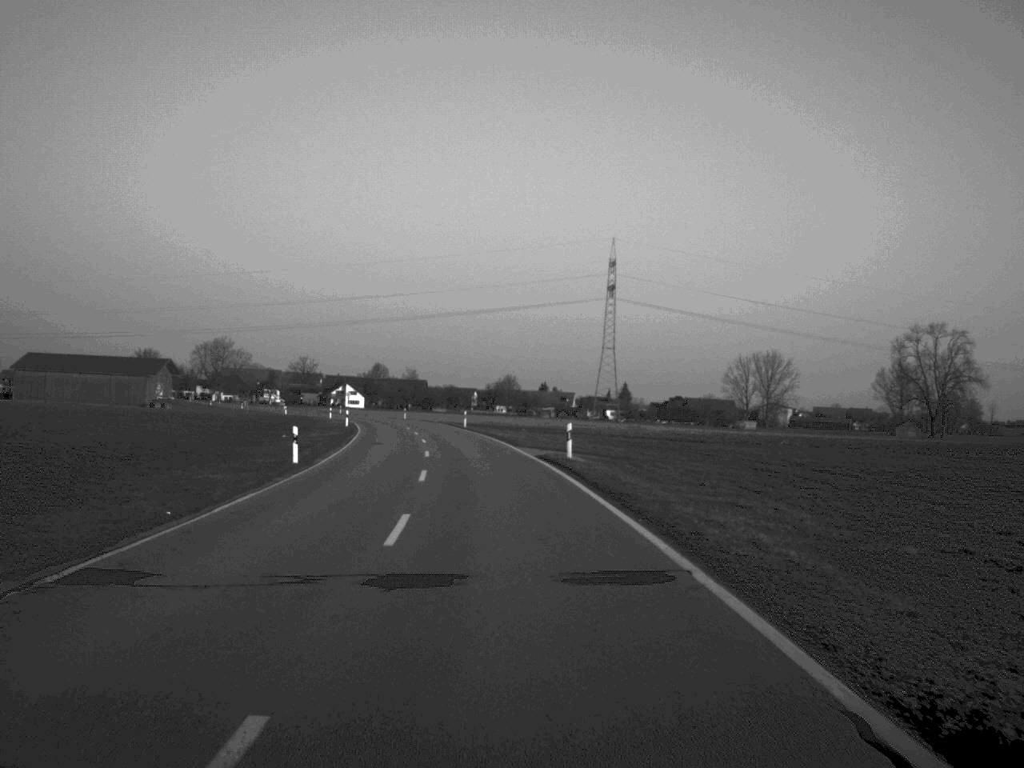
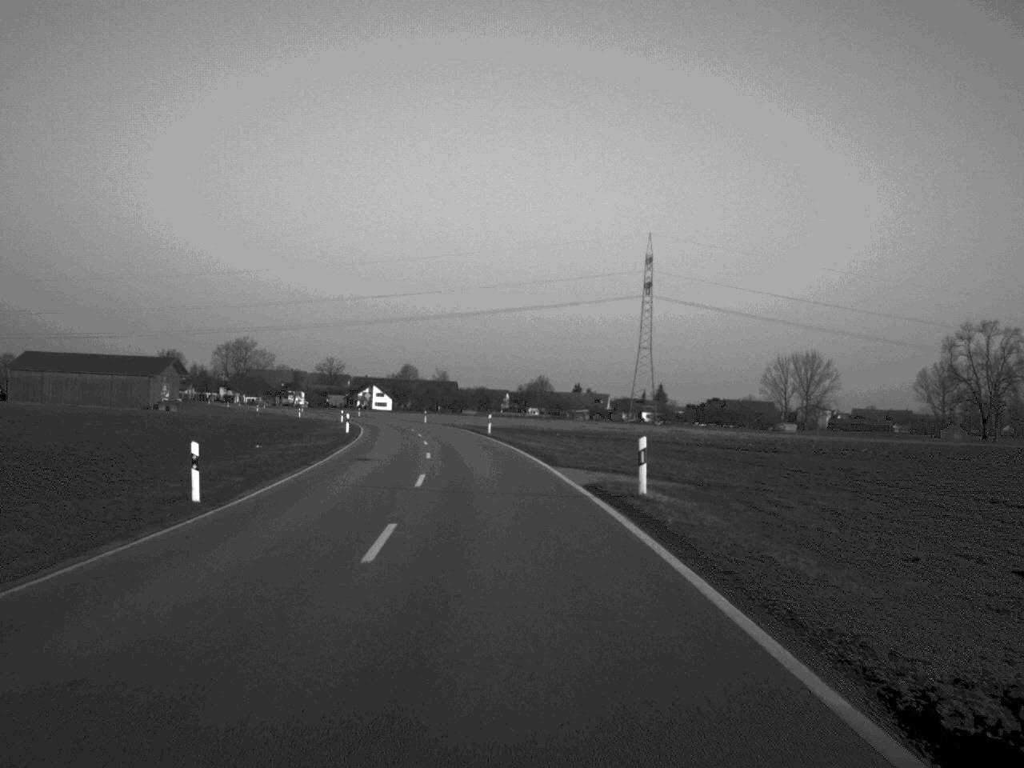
(-0.2, +13.2) m; -1°
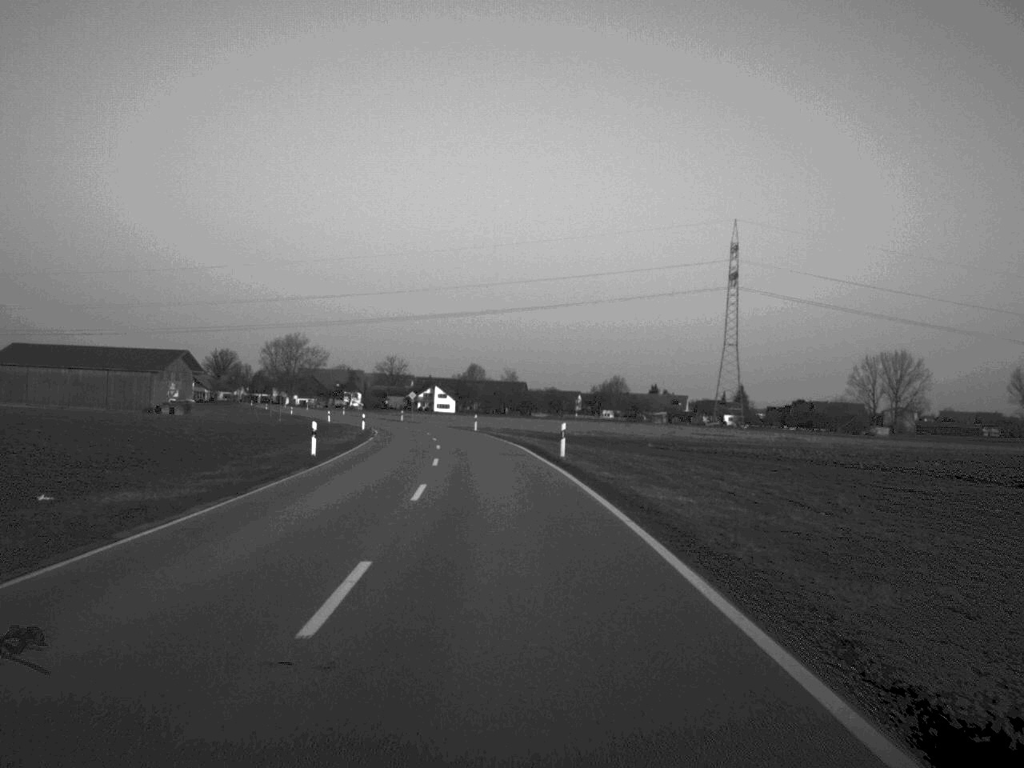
(-0.8, +28.2) m; -3°
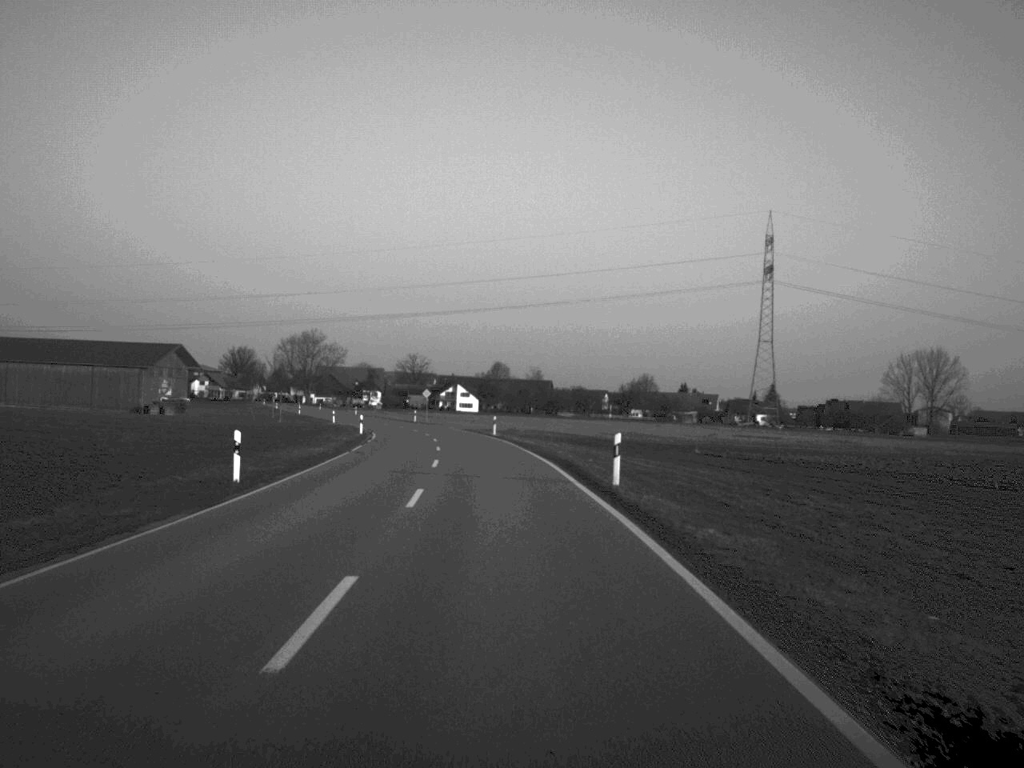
(-0.1, +13.0) m; -1°
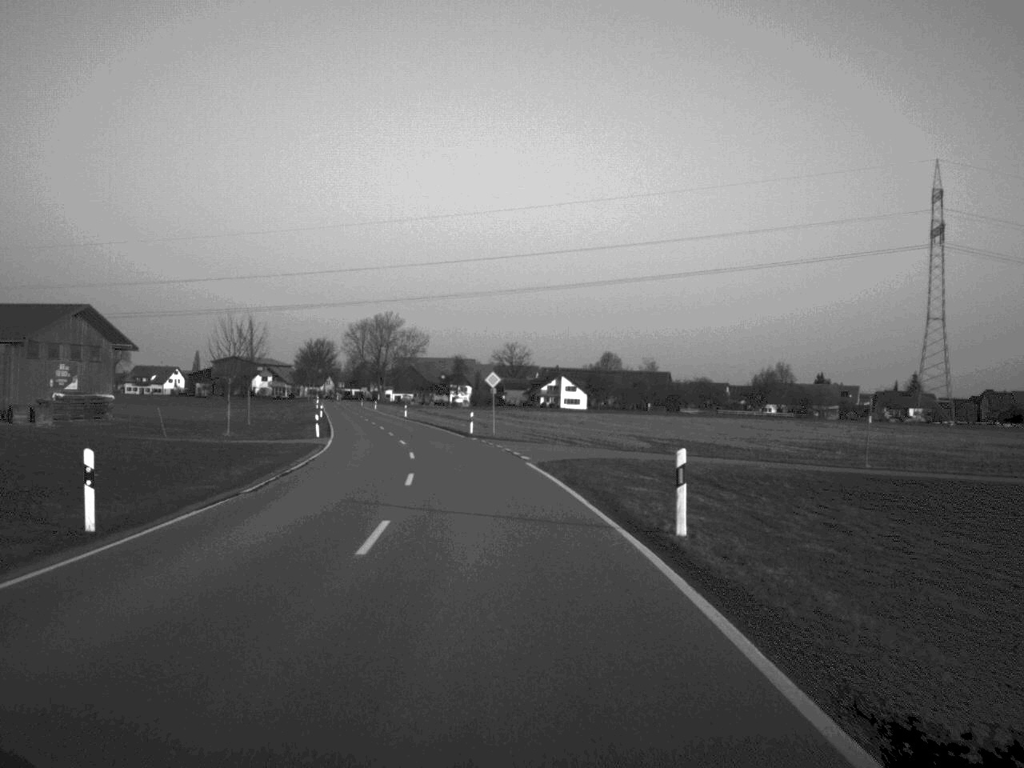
(-2.1, +54.0) m; -5°
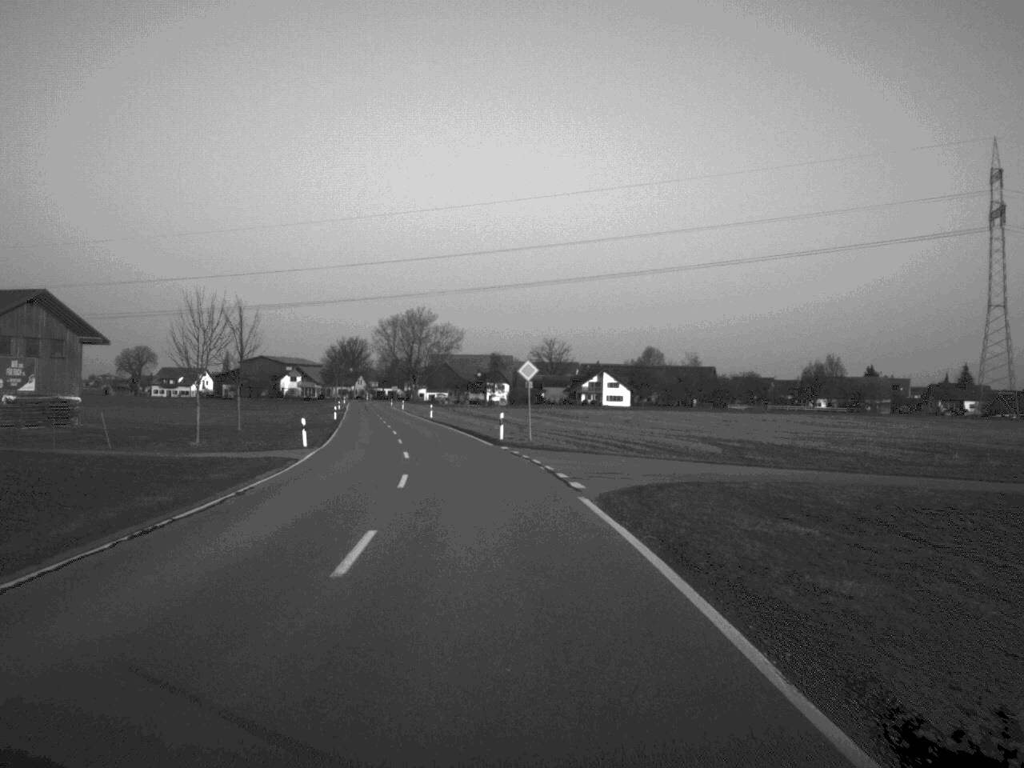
(-0.2, +13.3) m; -2°
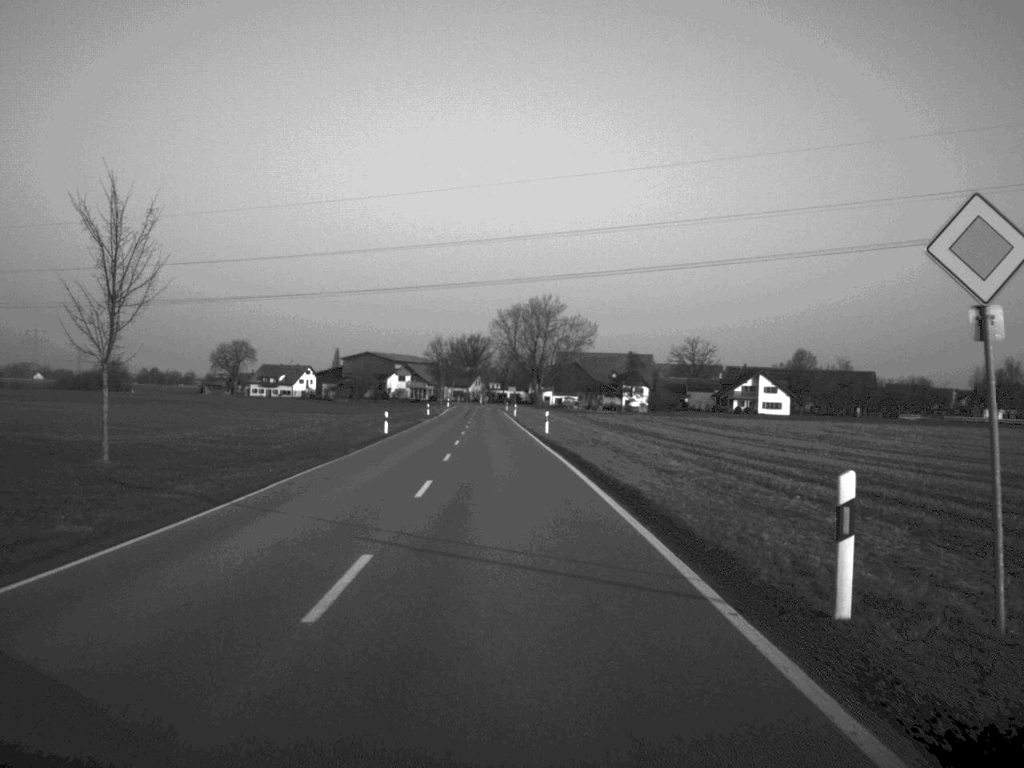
(-2.1, +38.6) m; -6°
